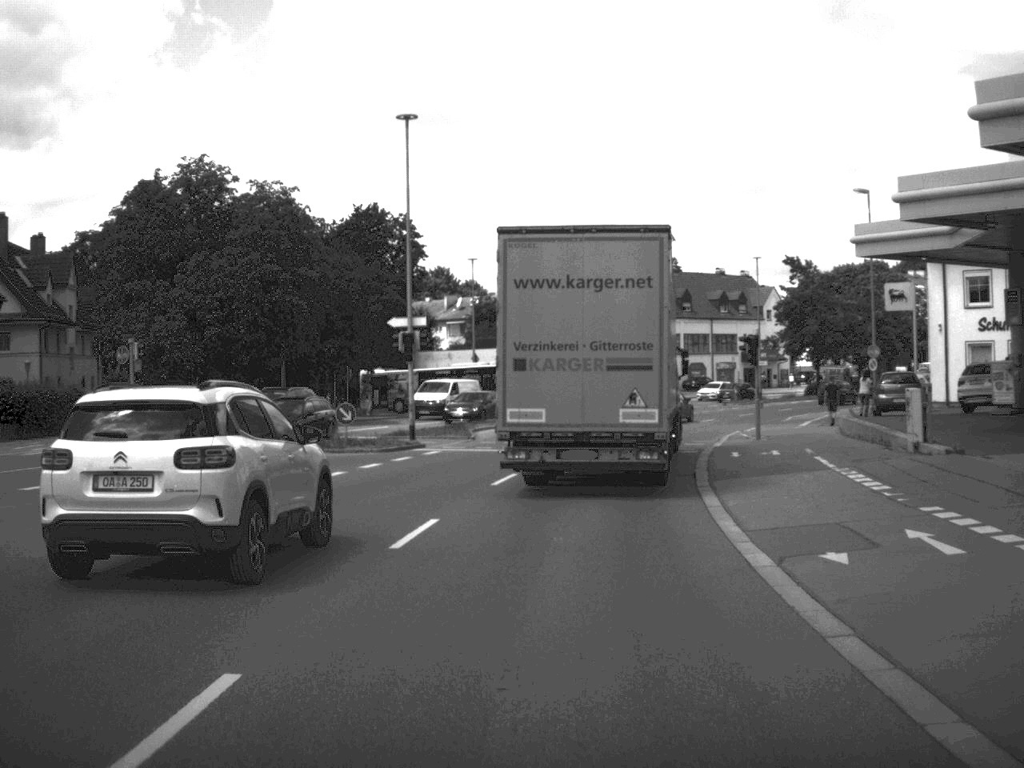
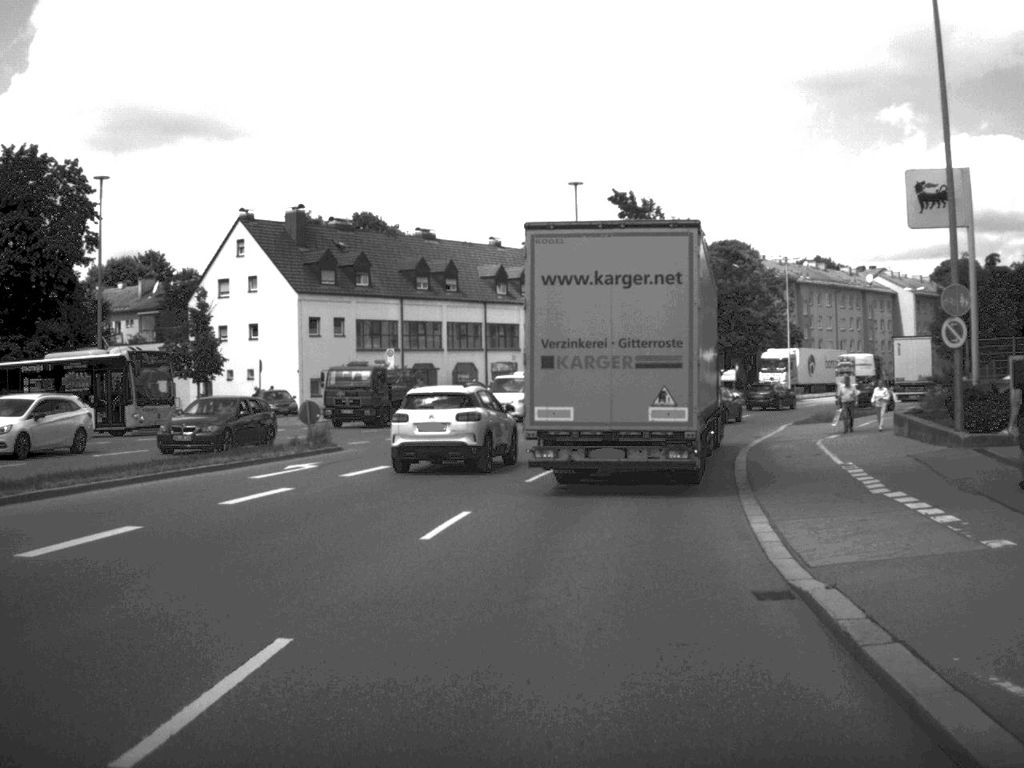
(+3.3, +36.3) m; +11°
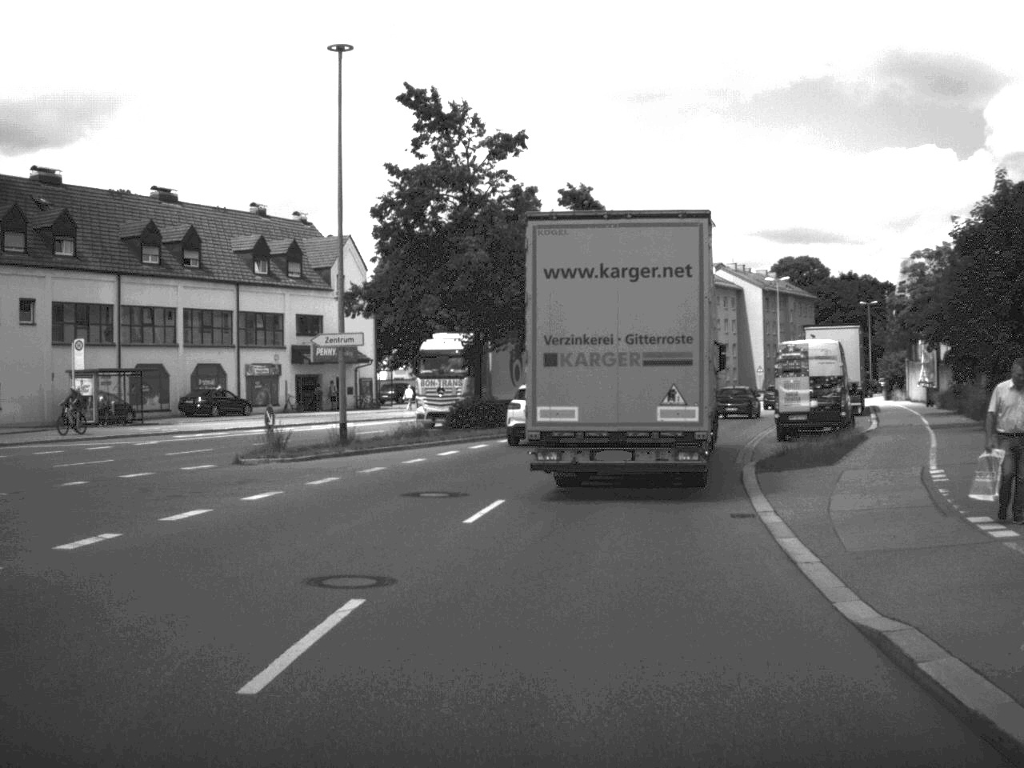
(+1.7, +23.6) m; +9°
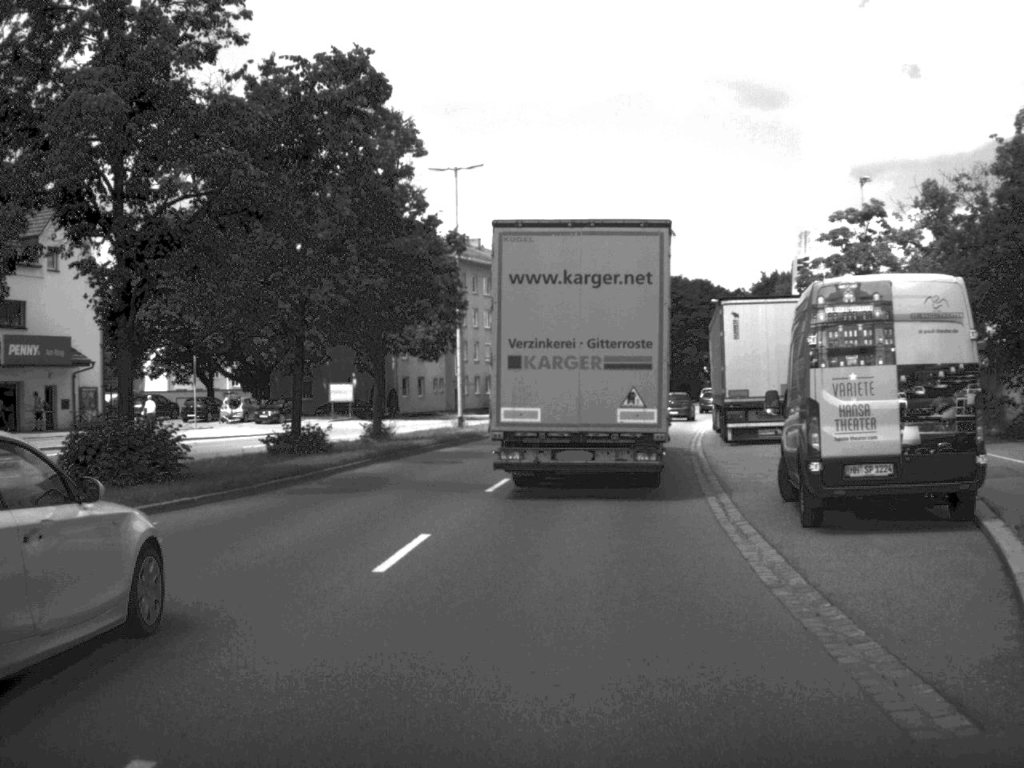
(+1.6, +21.3) m; +8°
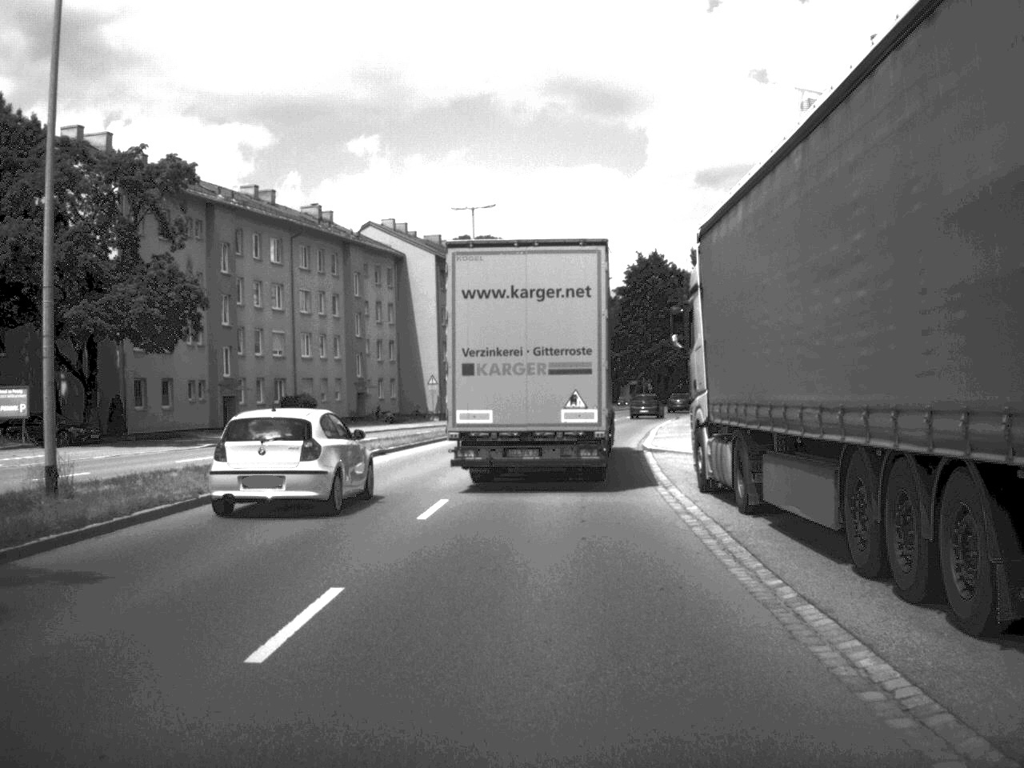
(+2.0, +30.0) m; +7°
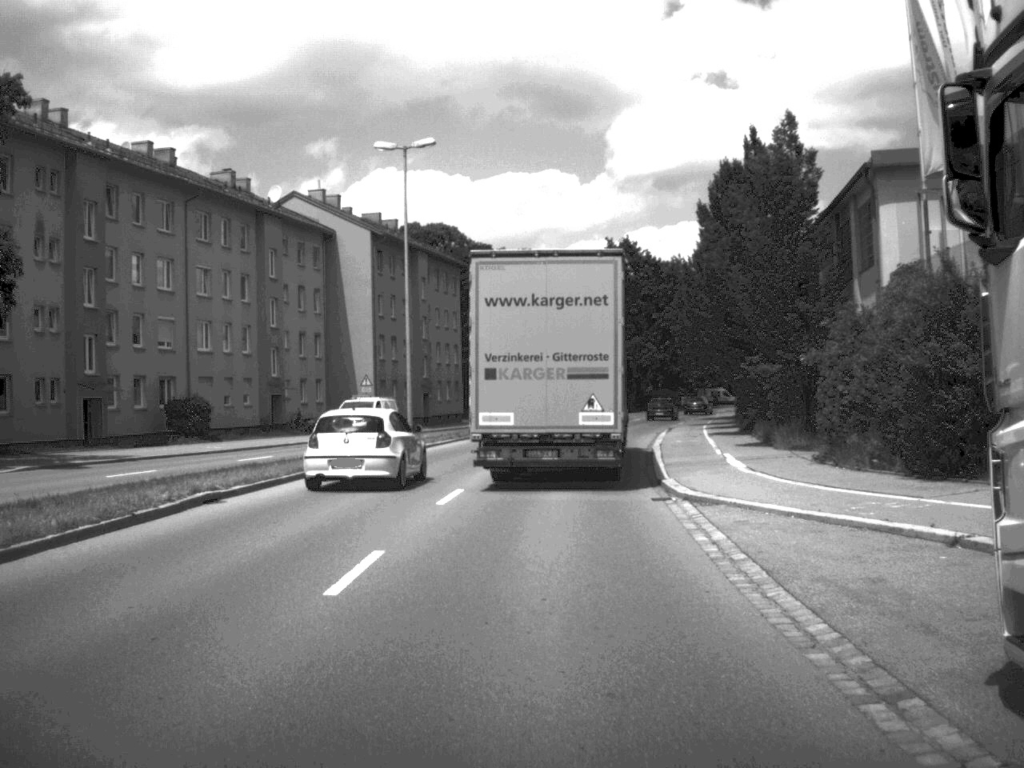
(+0.2, +14.9) m; +2°
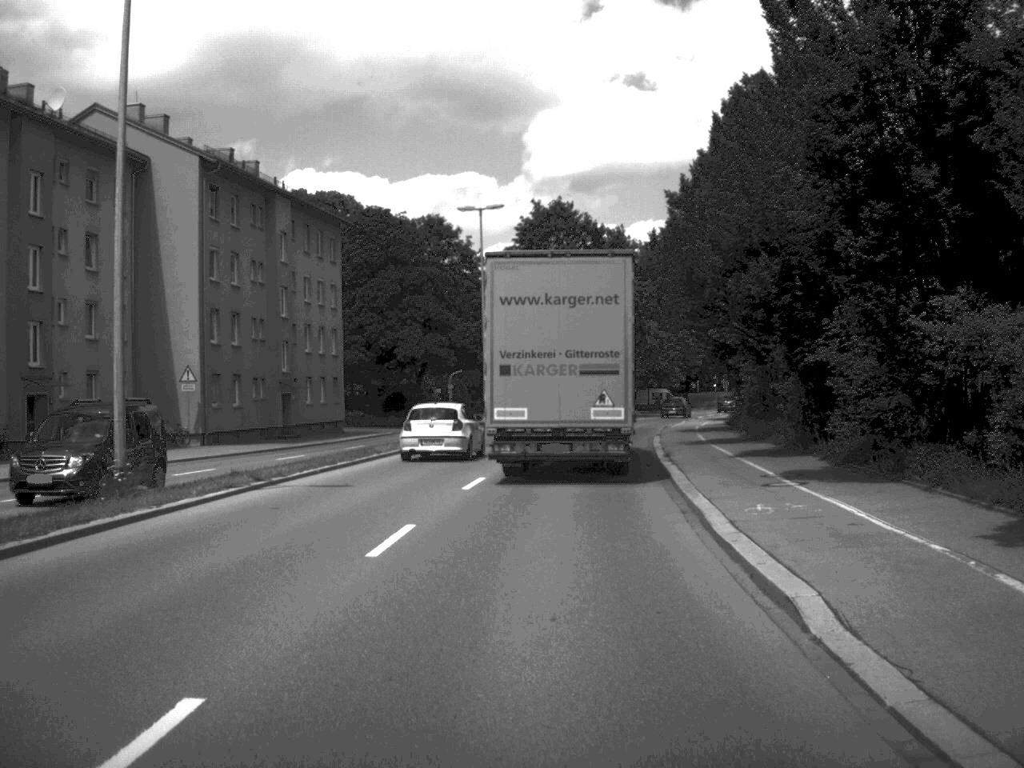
(+0.7, +24.2) m; +4°
